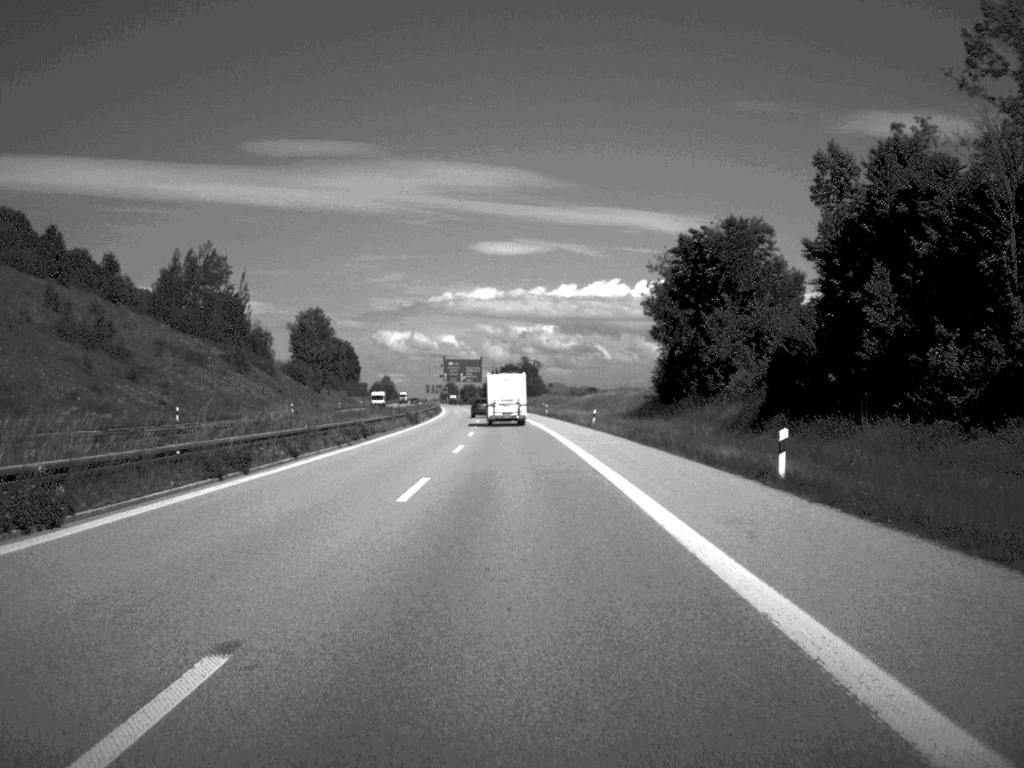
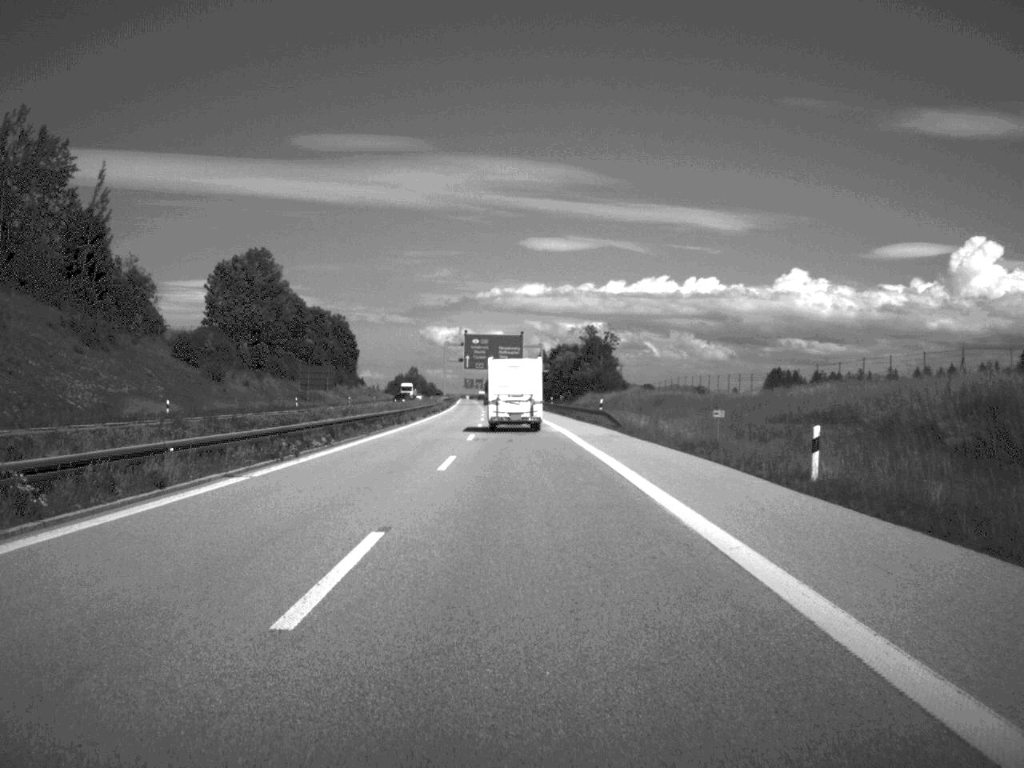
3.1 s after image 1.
(-2.3, +99.8) m; -2°
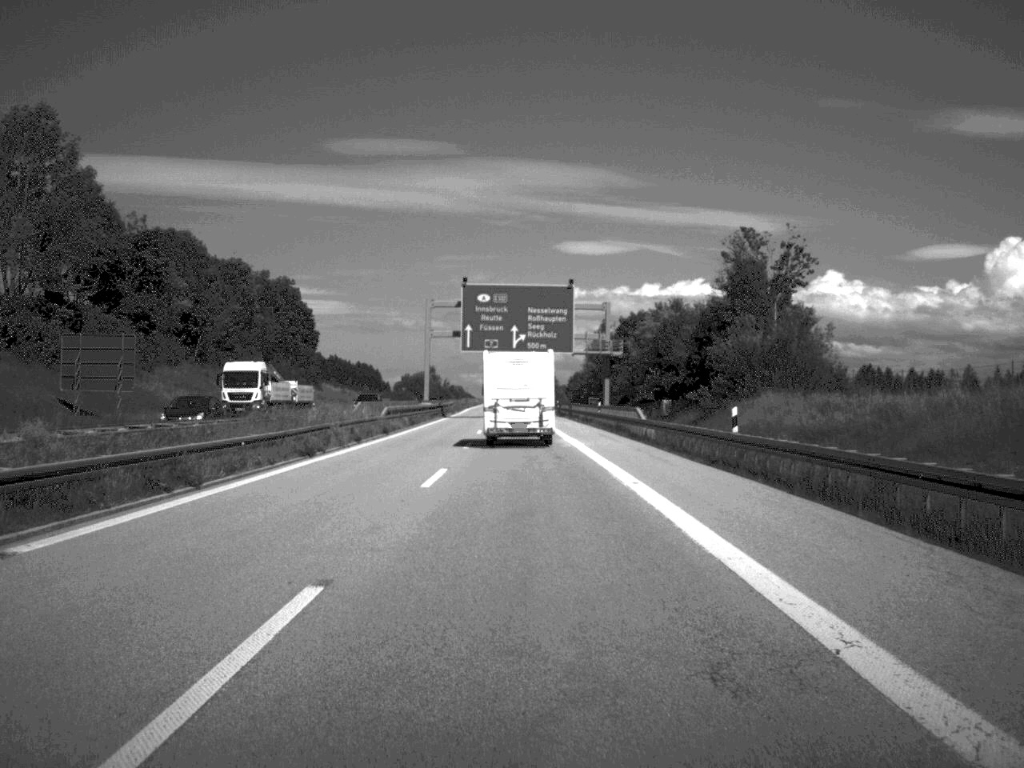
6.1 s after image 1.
(-1.5, +92.3) m; -2°
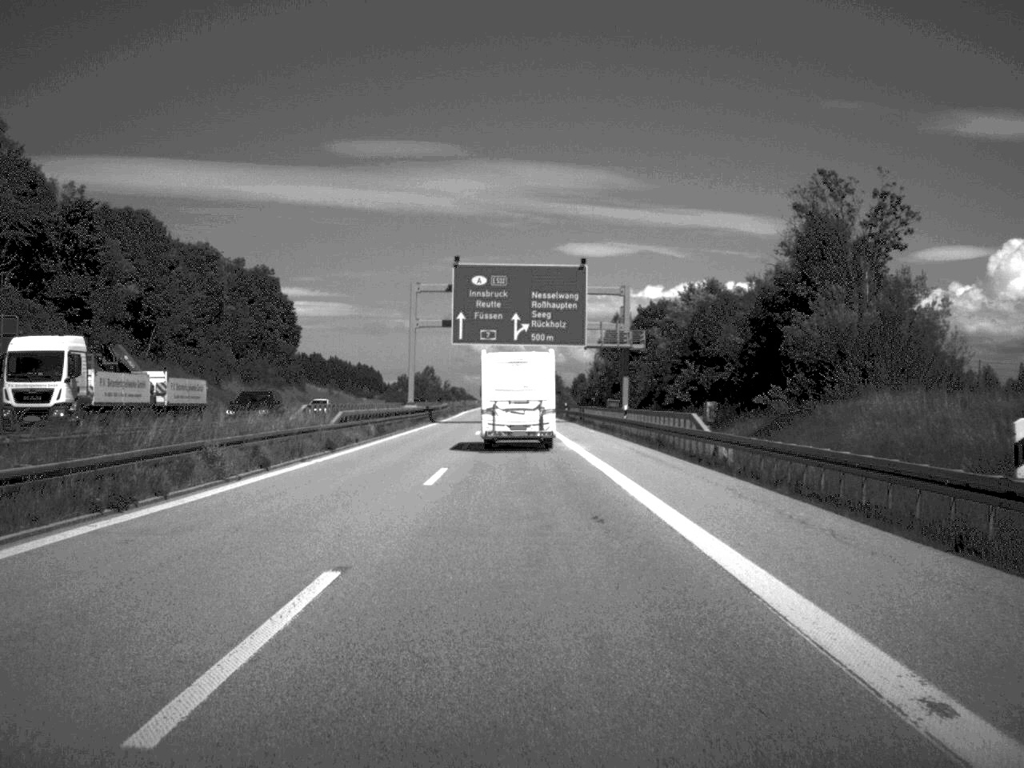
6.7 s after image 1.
(0.0, +16.8) m; 0°
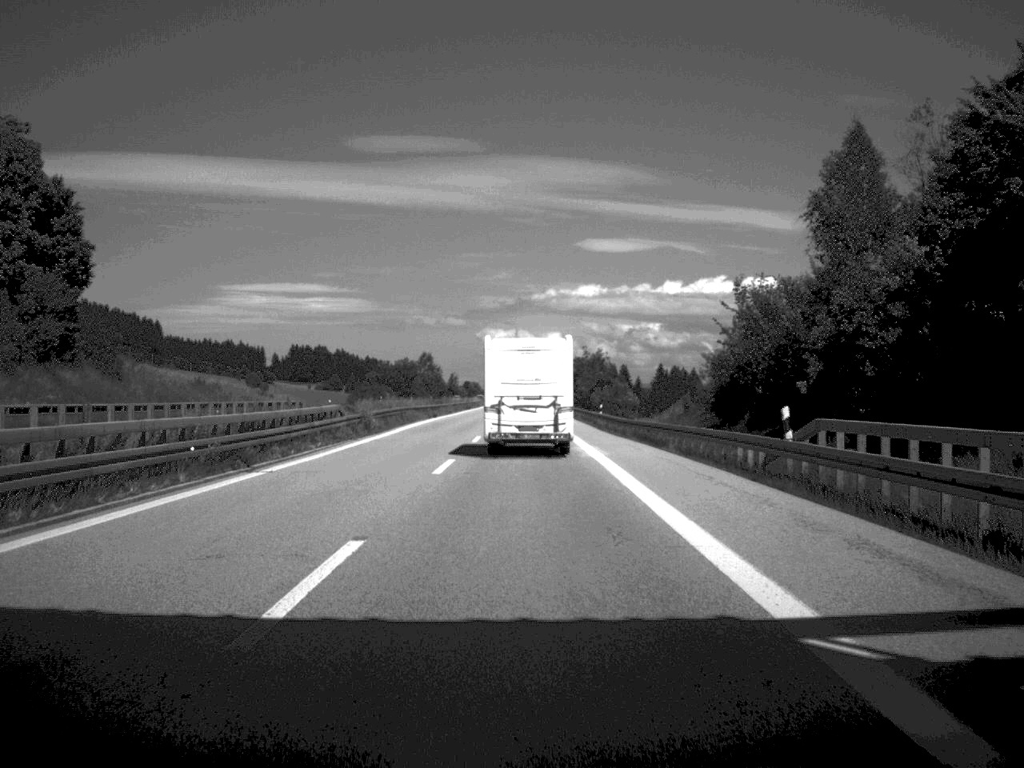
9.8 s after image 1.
(-0.9, +86.3) m; -1°
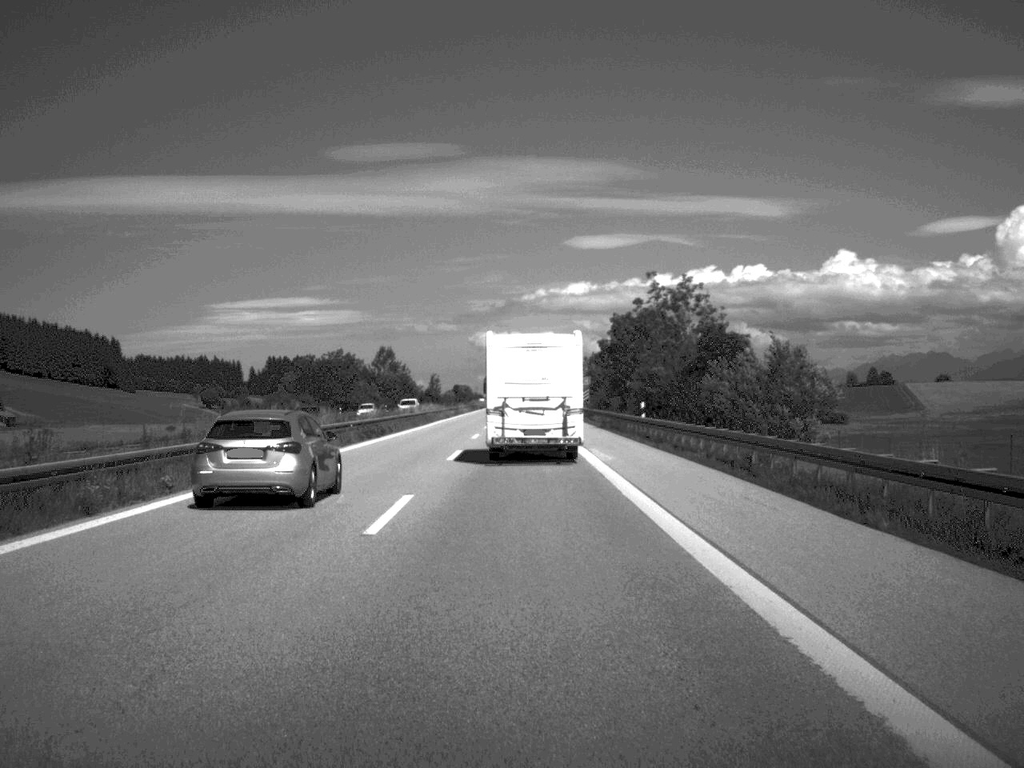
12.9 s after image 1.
(-0.1, +81.8) m; 0°
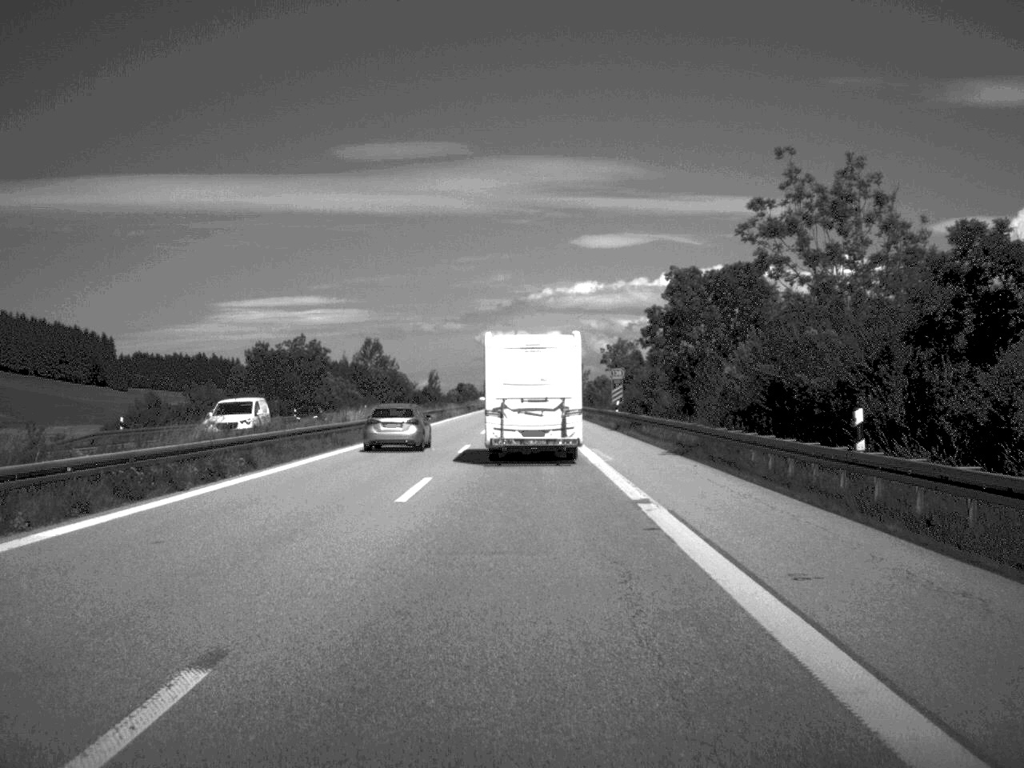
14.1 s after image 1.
(-0.1, +31.0) m; 0°
